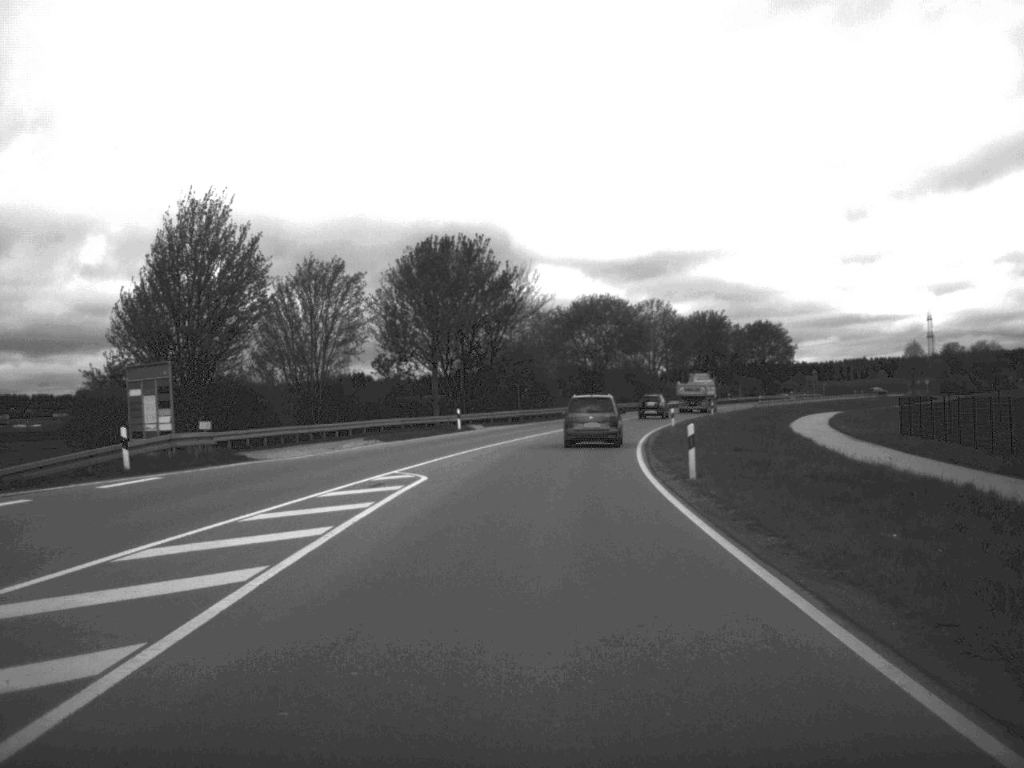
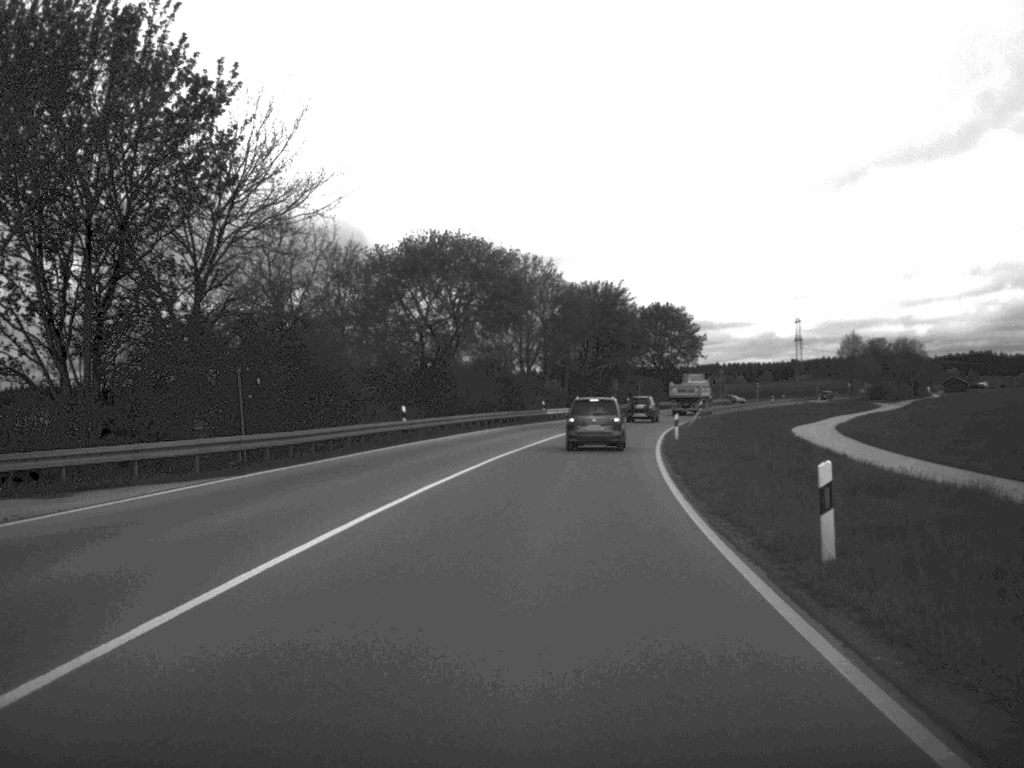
(+2.6, +48.4) m; +7°
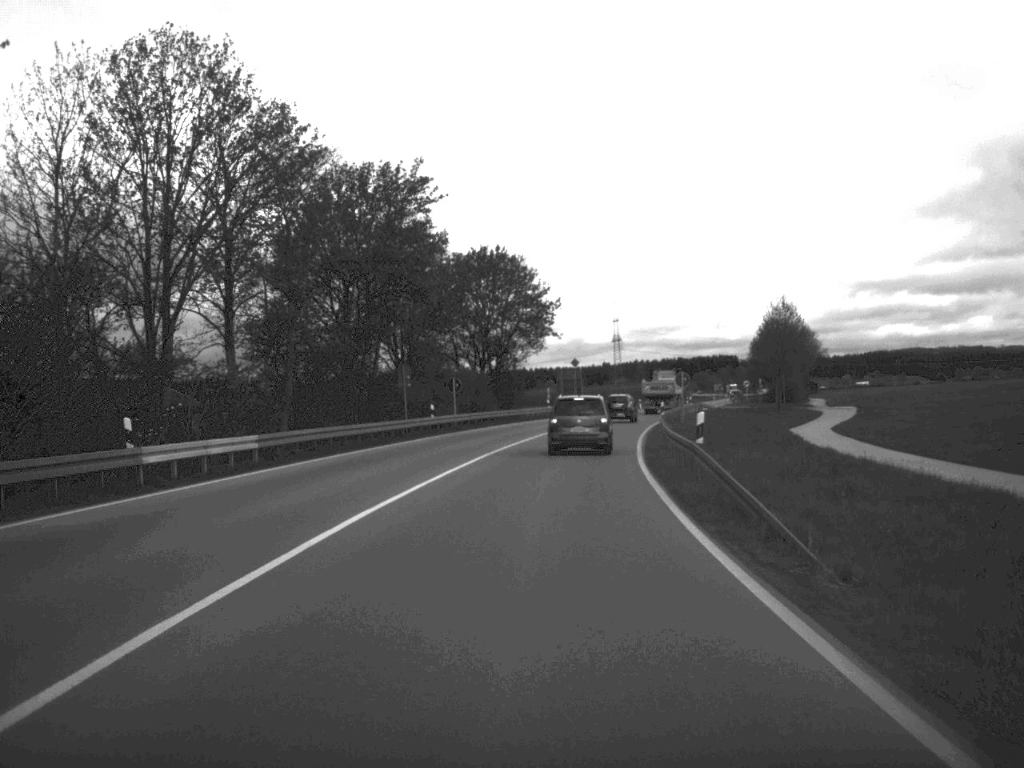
(+4.5, +59.8) m; +9°
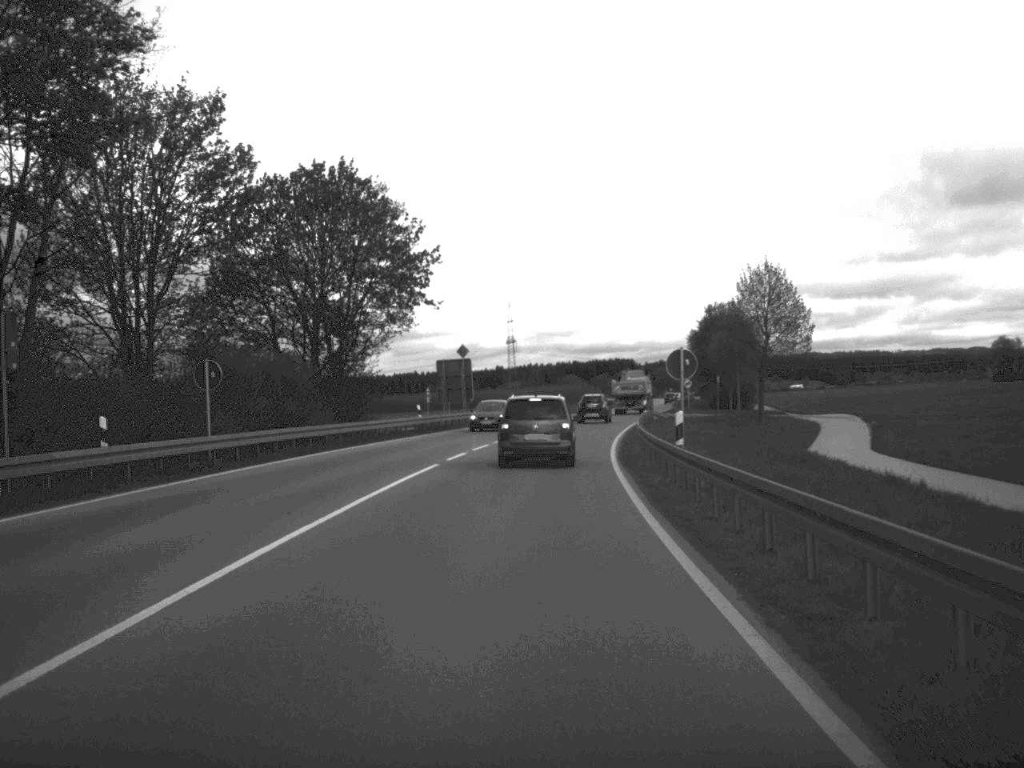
(+1.4, +33.9) m; +5°
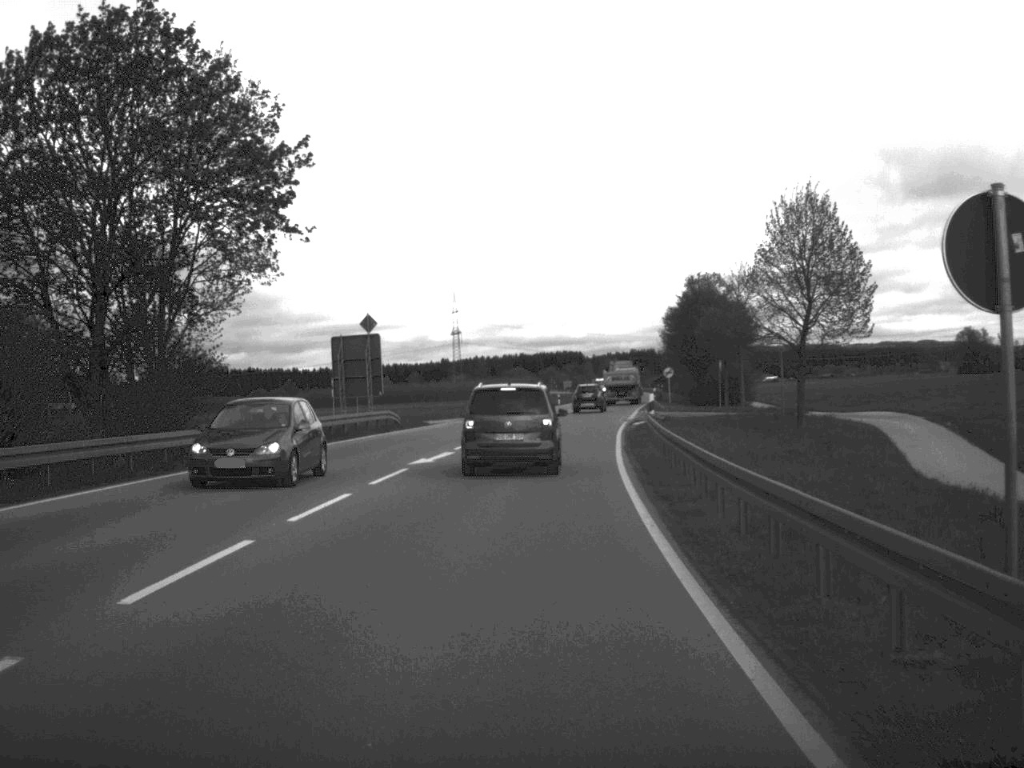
(+0.5, +23.3) m; +2°
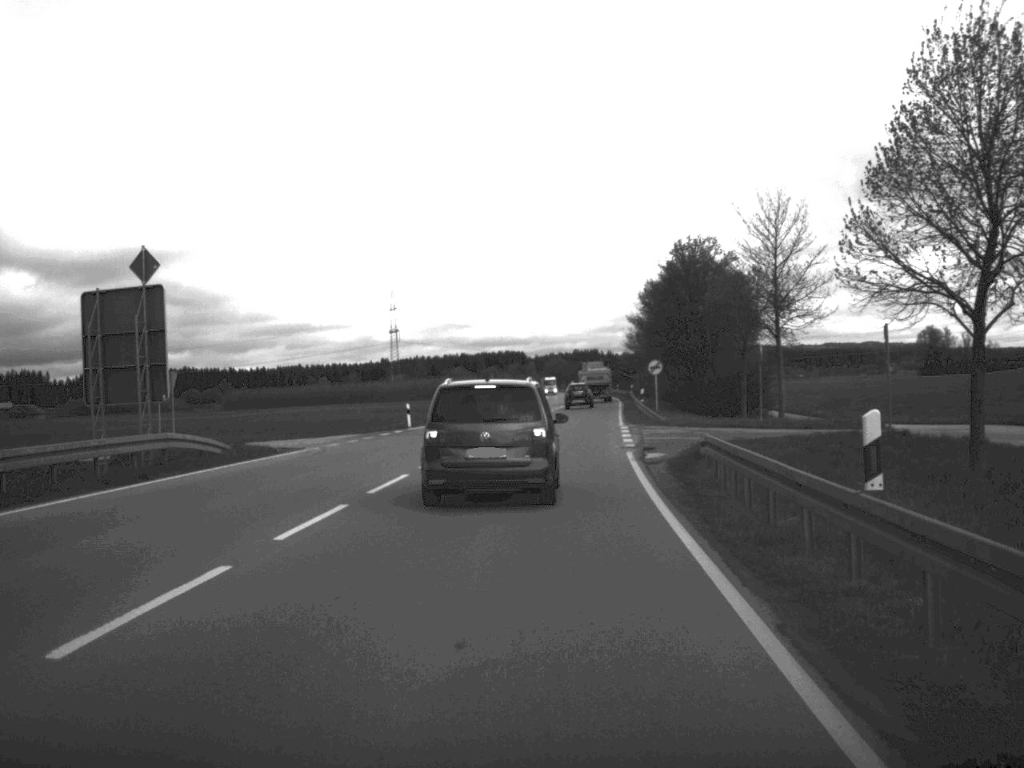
(+0.5, +25.5) m; +3°
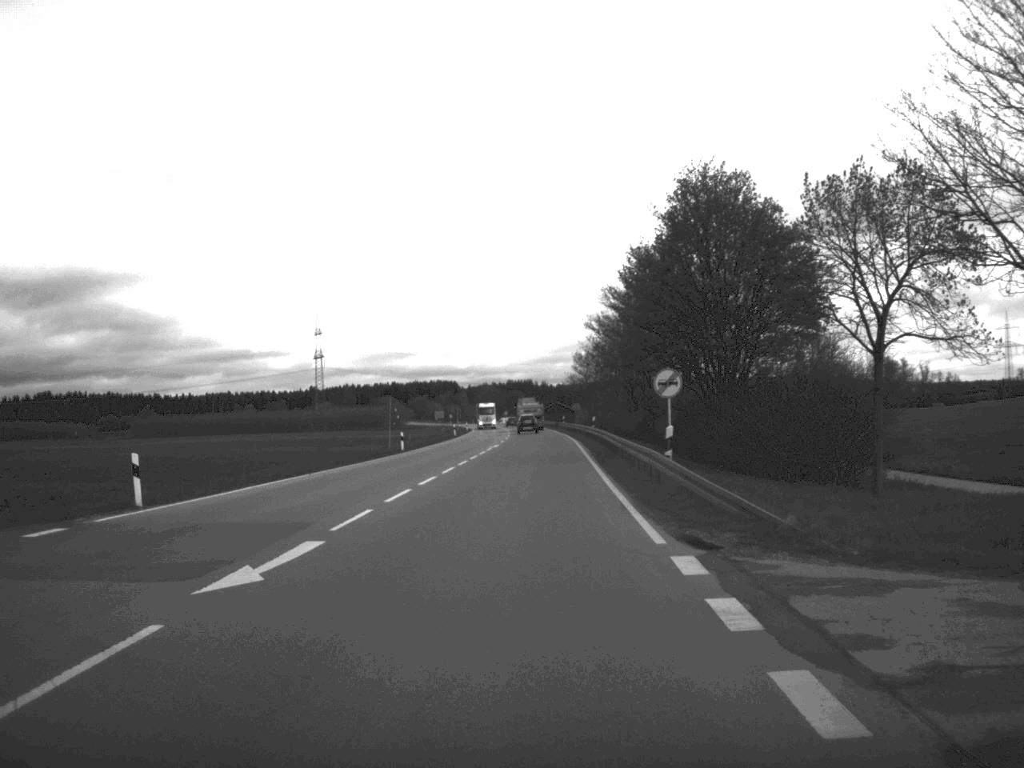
(+0.9, +30.9) m; +3°
